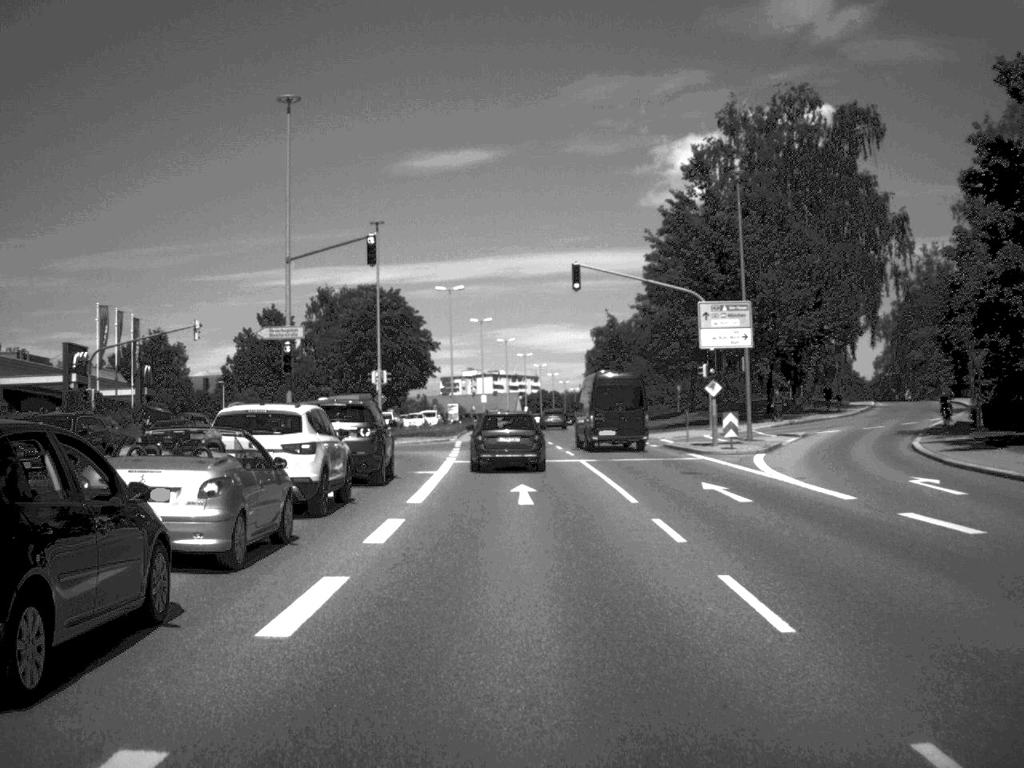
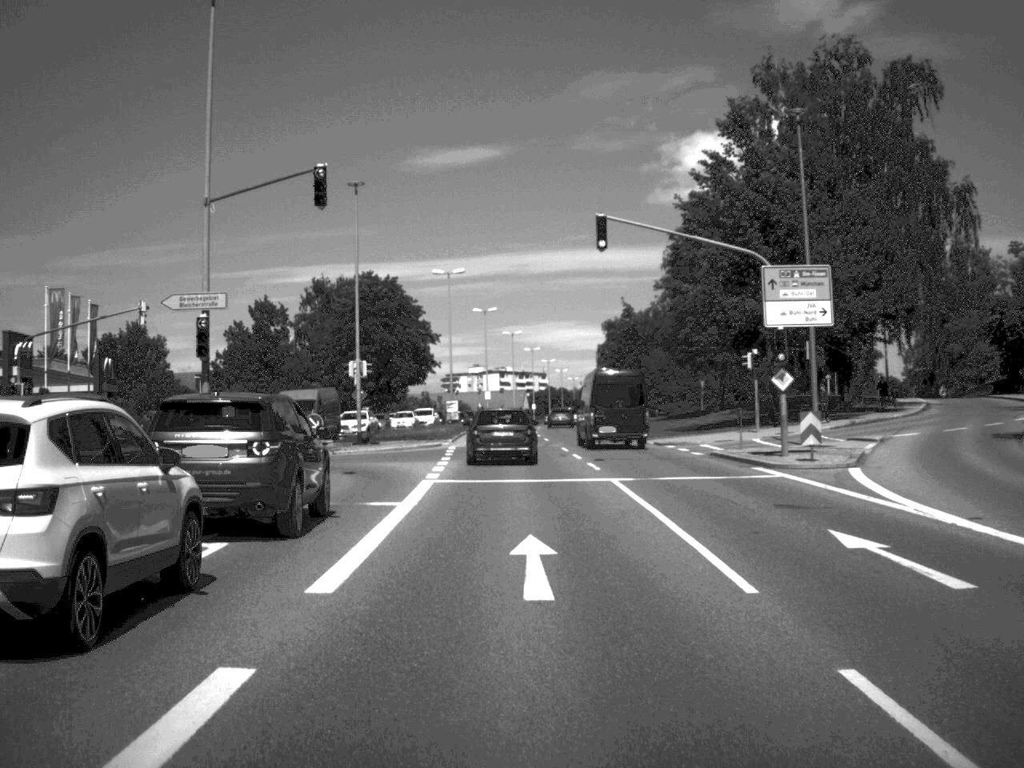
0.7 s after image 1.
(0.0, +10.0) m; 0°
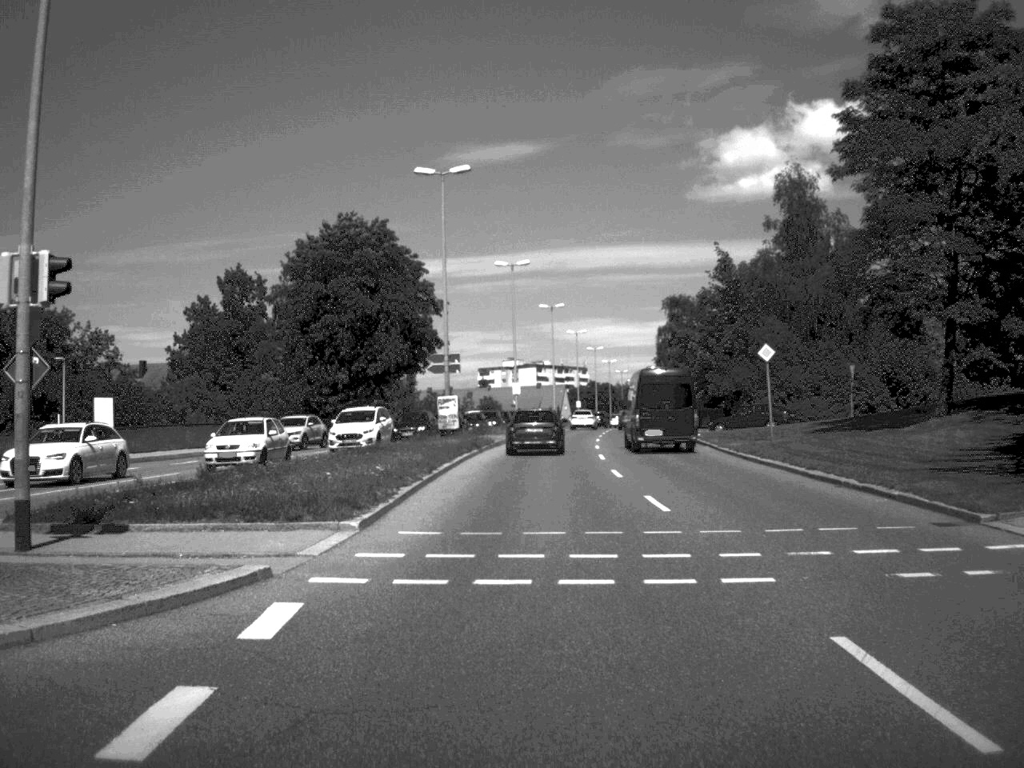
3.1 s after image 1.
(-0.6, +35.8) m; -2°
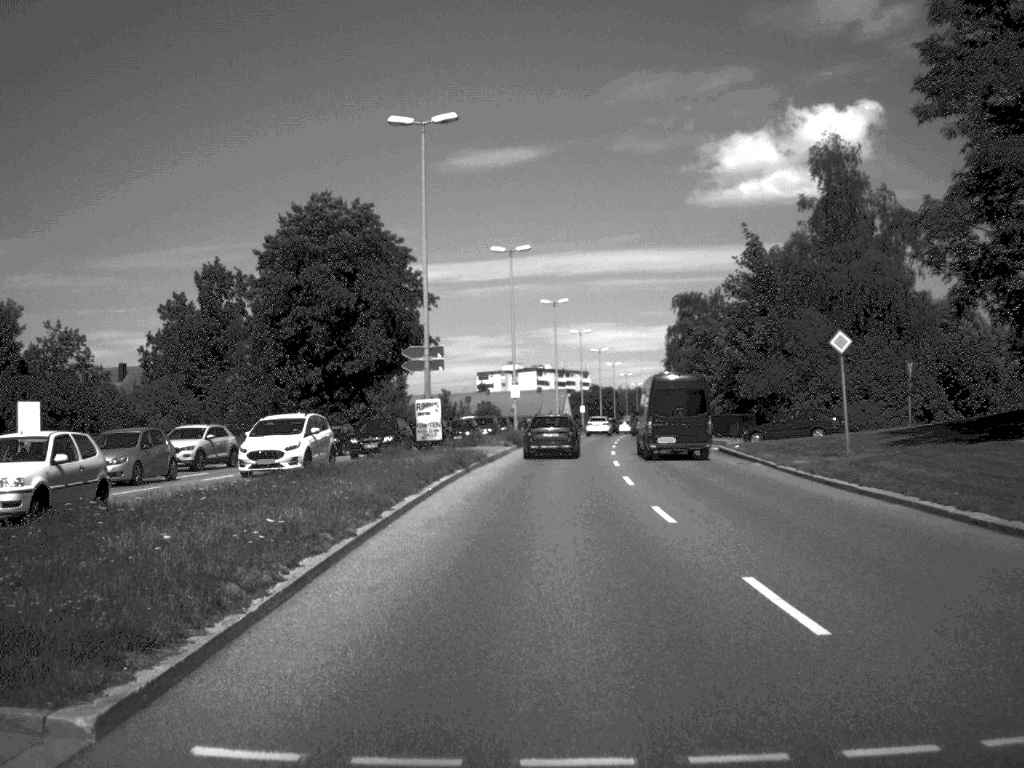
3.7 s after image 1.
(0.0, +9.5) m; 0°
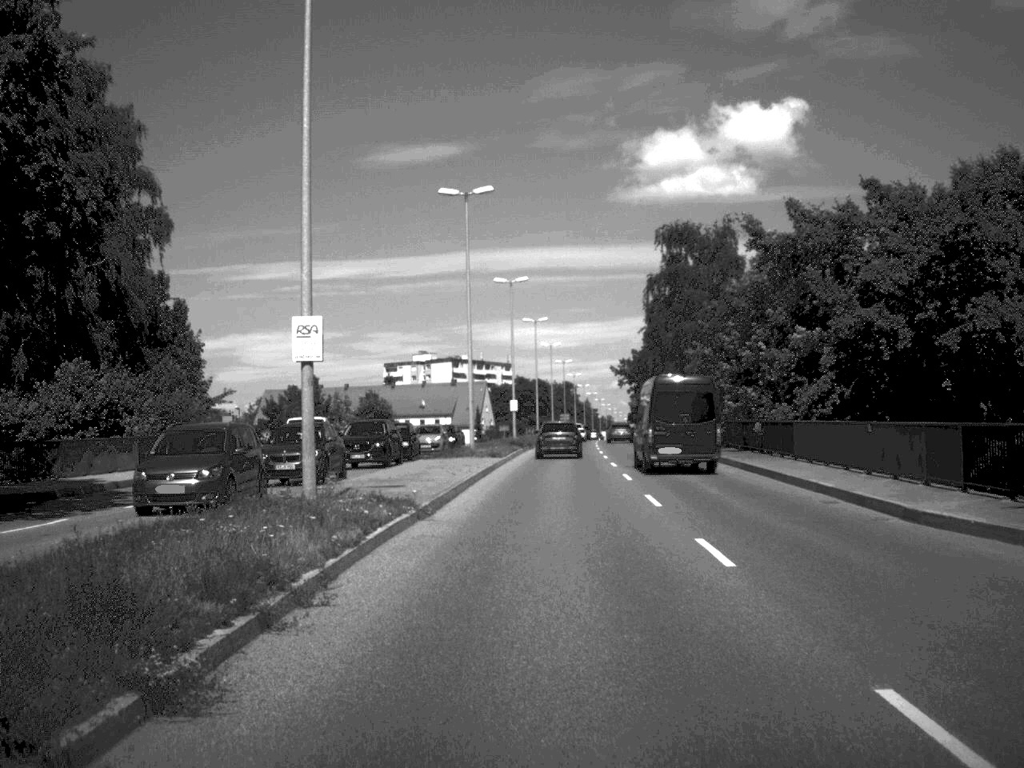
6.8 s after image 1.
(+1.2, +48.6) m; +3°
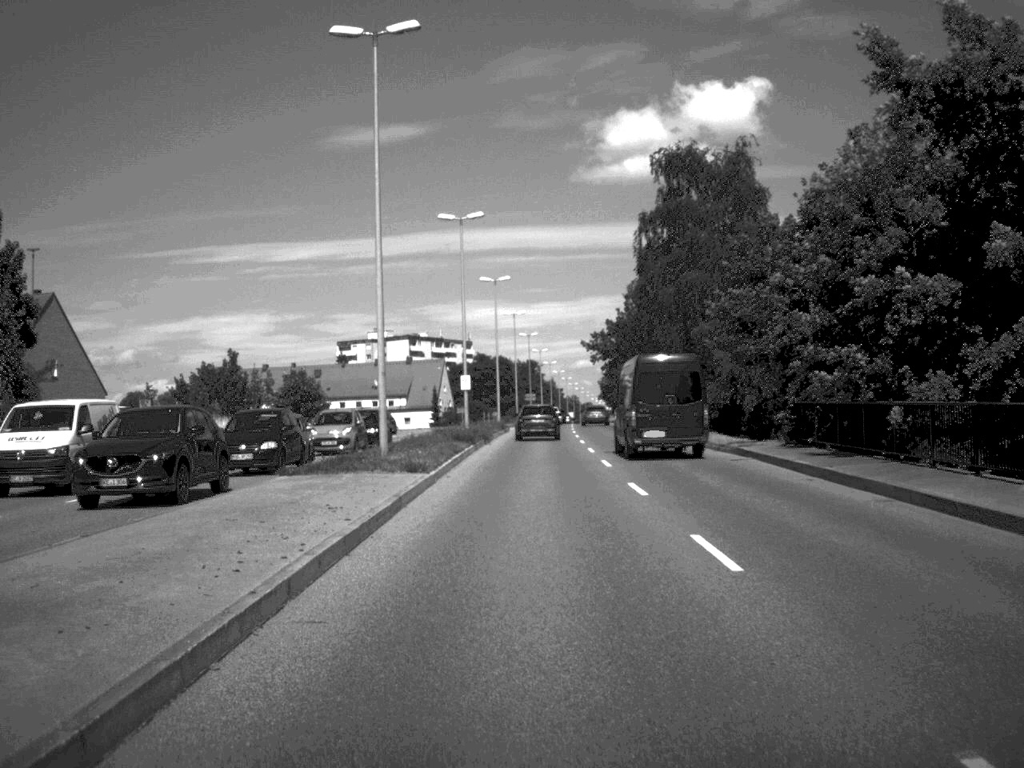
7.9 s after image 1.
(+0.3, +19.5) m; +2°
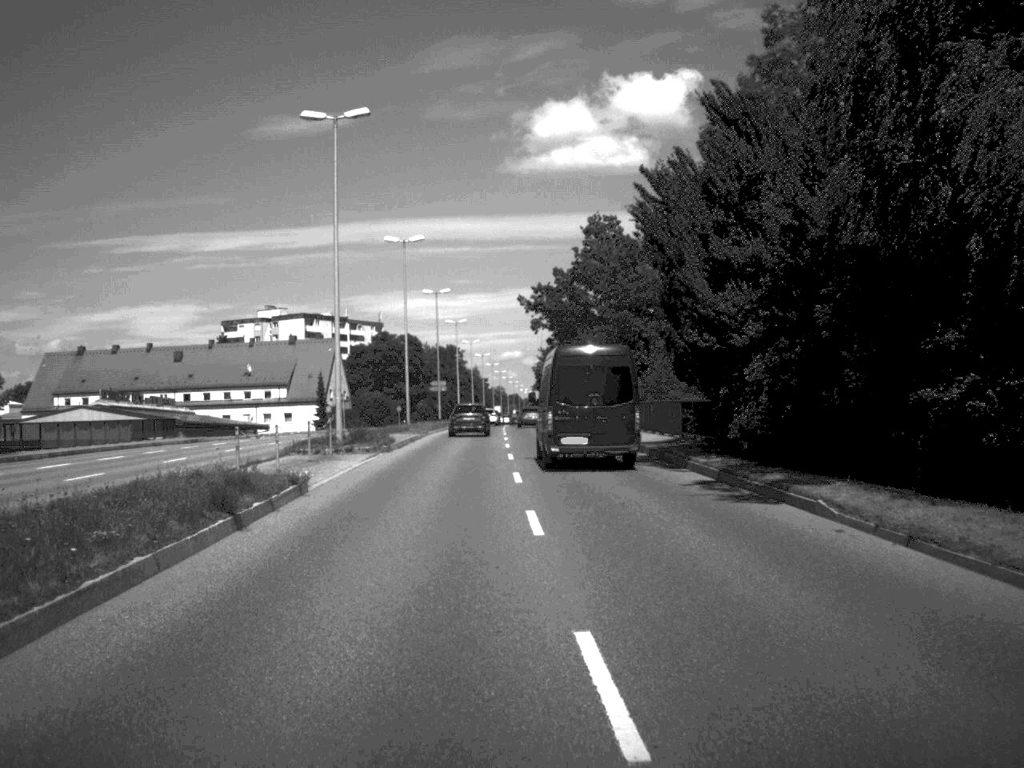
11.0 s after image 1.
(+1.2, +49.7) m; +3°
